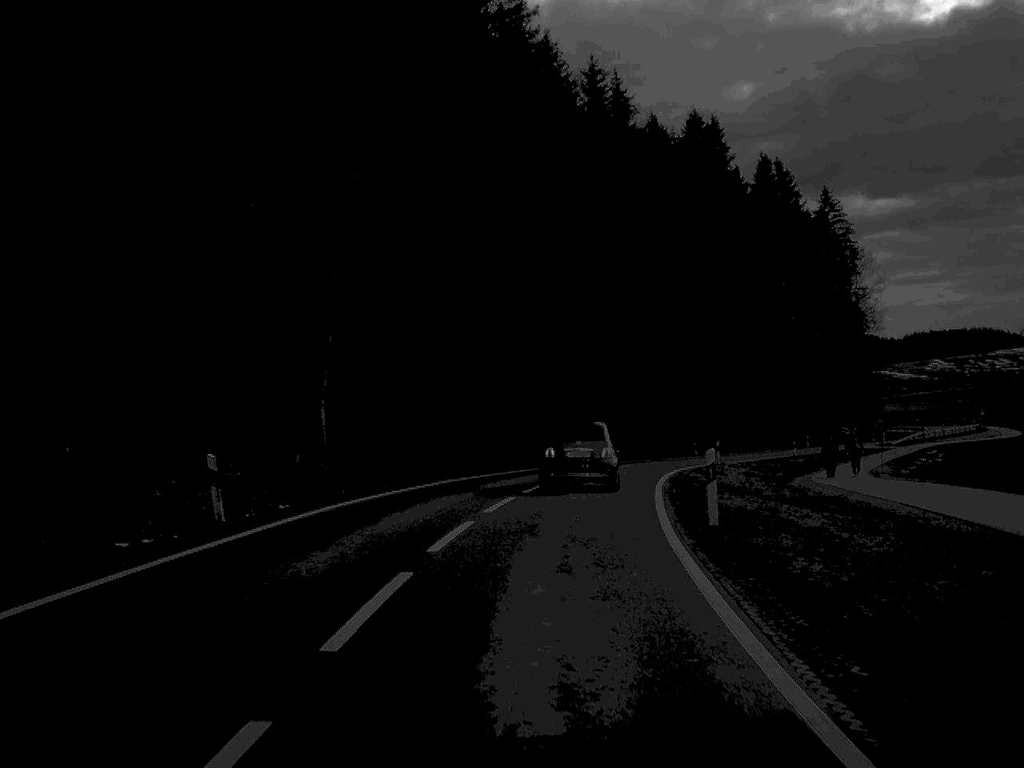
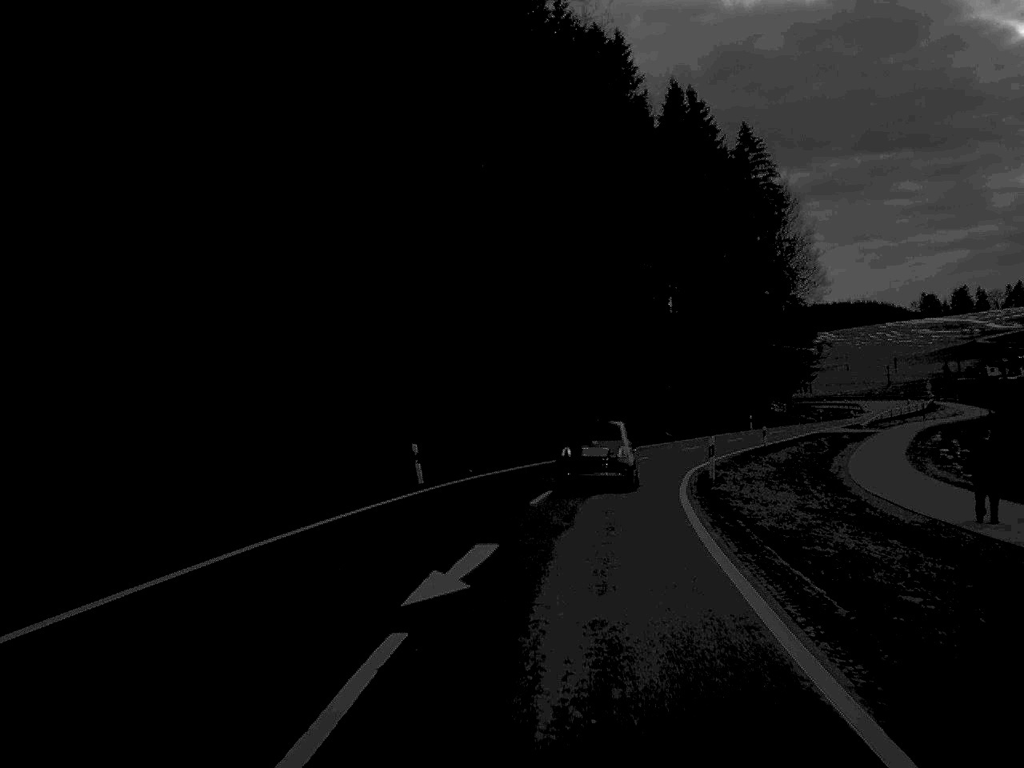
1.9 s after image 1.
(+1.2, +26.9) m; +6°
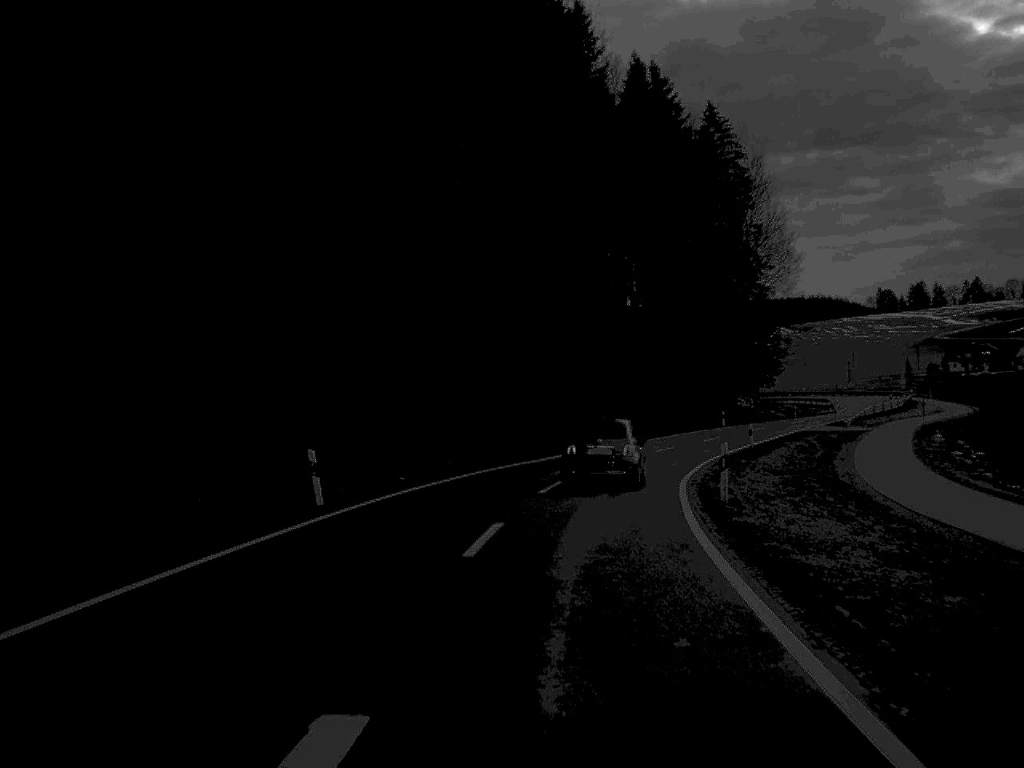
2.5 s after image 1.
(+0.2, +8.6) m; +2°
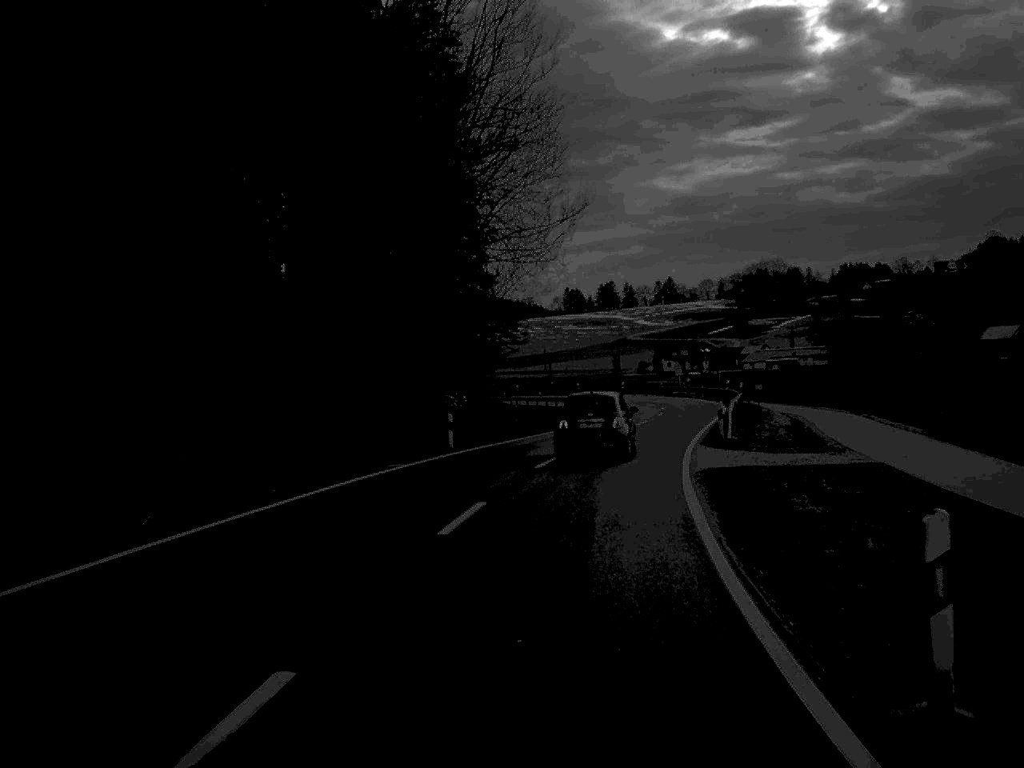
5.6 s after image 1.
(+5.3, +45.6) m; +15°
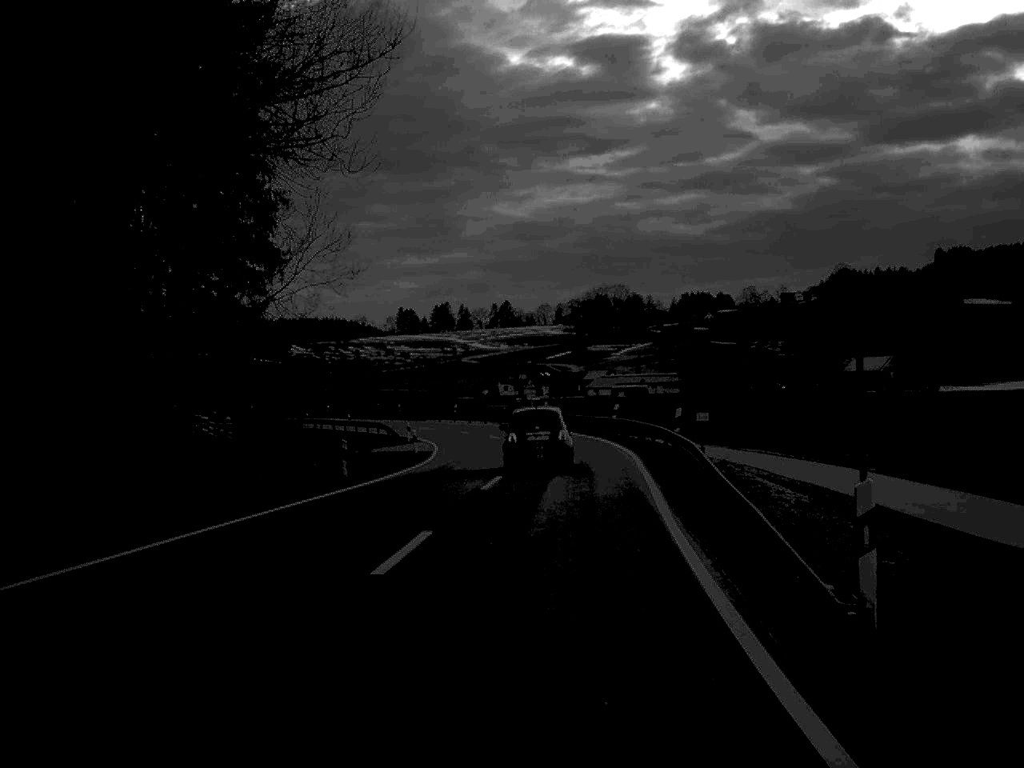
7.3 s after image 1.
(+1.8, +25.9) m; +7°
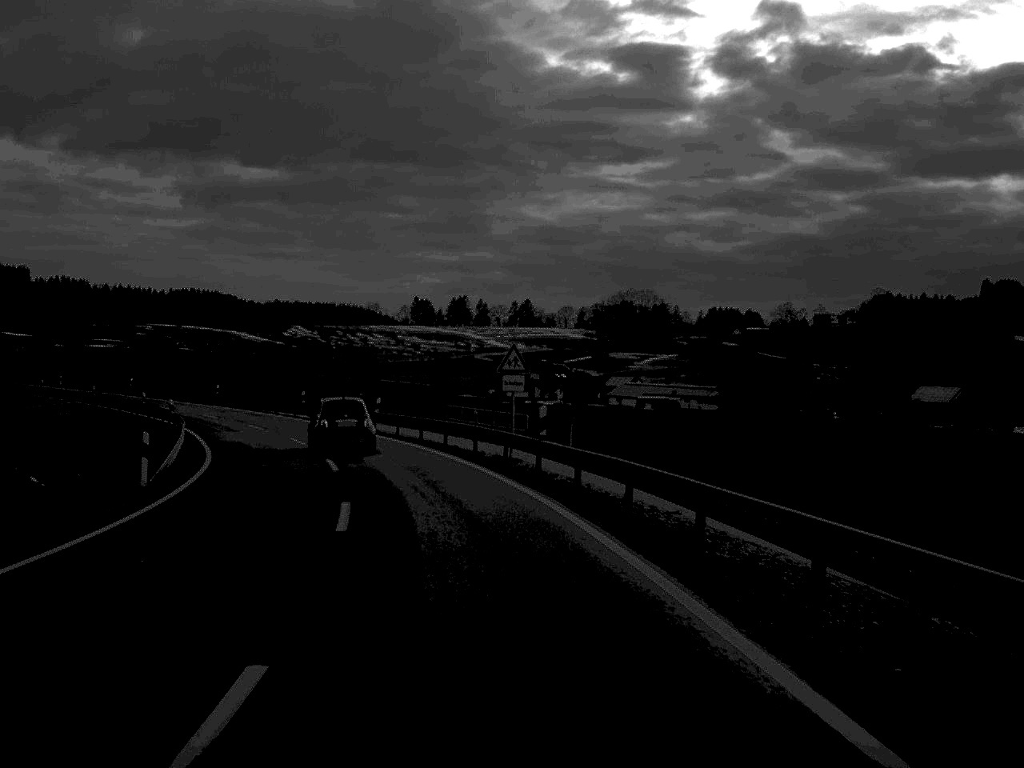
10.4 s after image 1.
(+1.1, +44.4) m; -1°
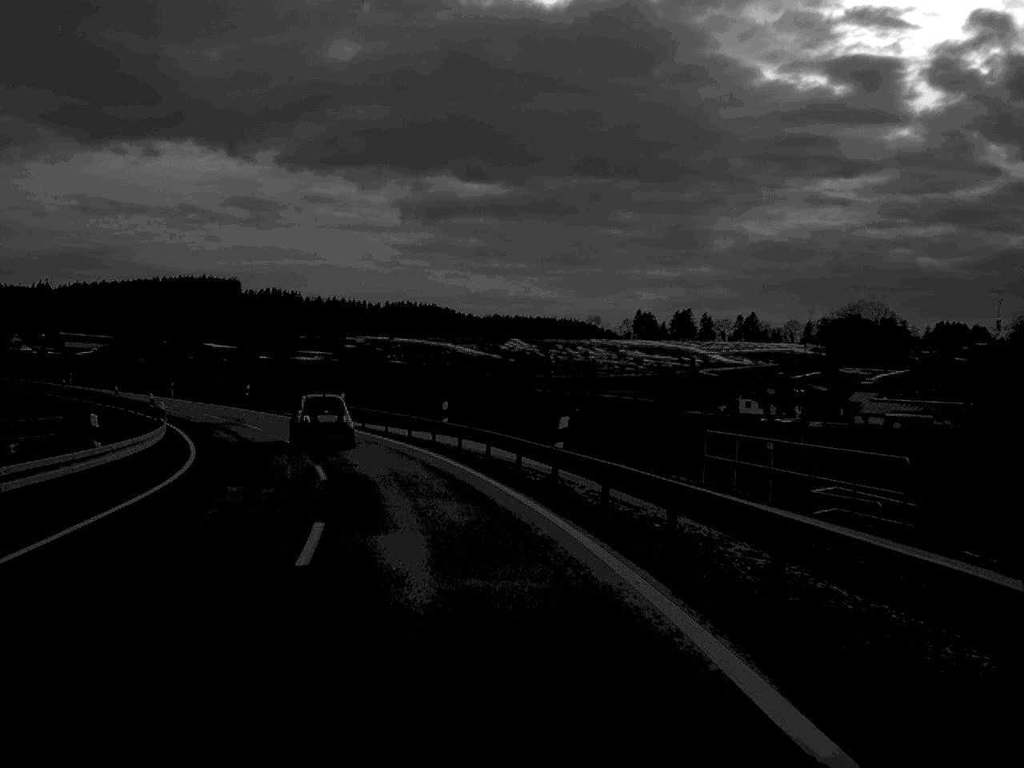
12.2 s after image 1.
(-2.2, +27.1) m; -10°
